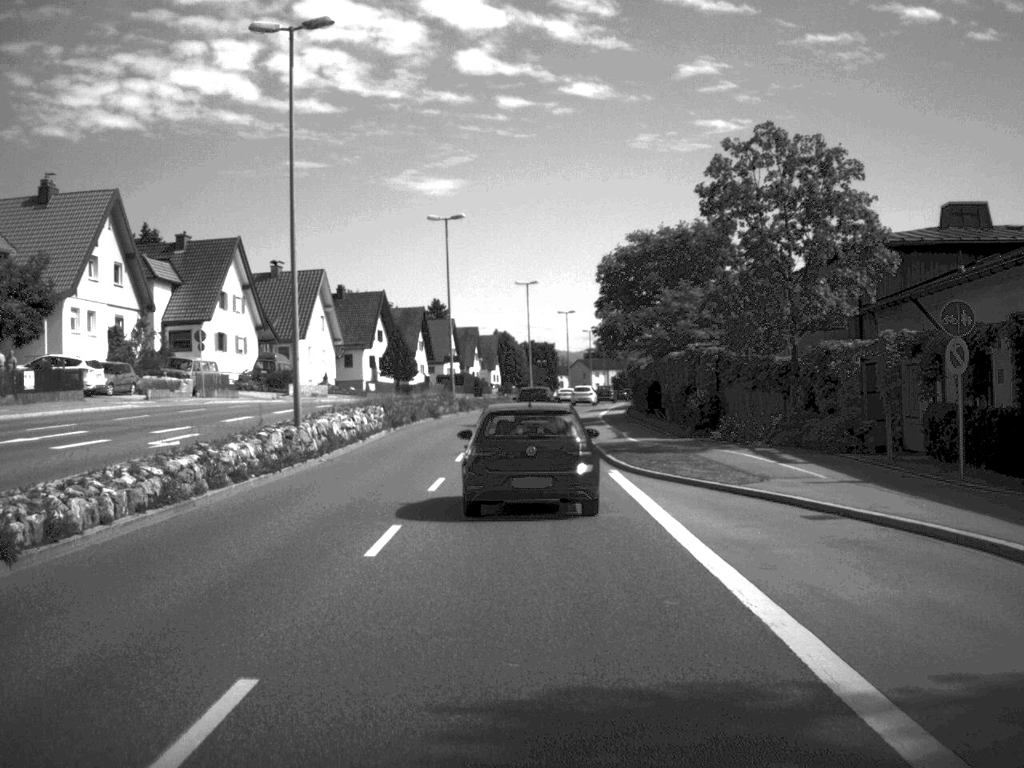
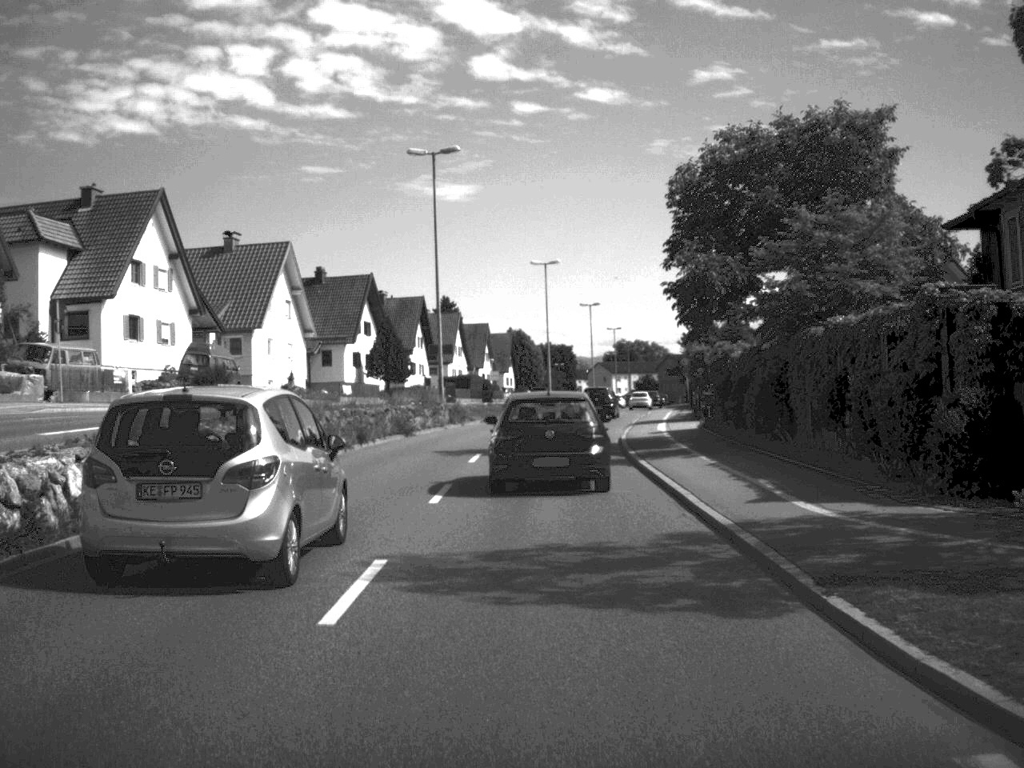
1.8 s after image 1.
(-0.1, +20.6) m; -1°
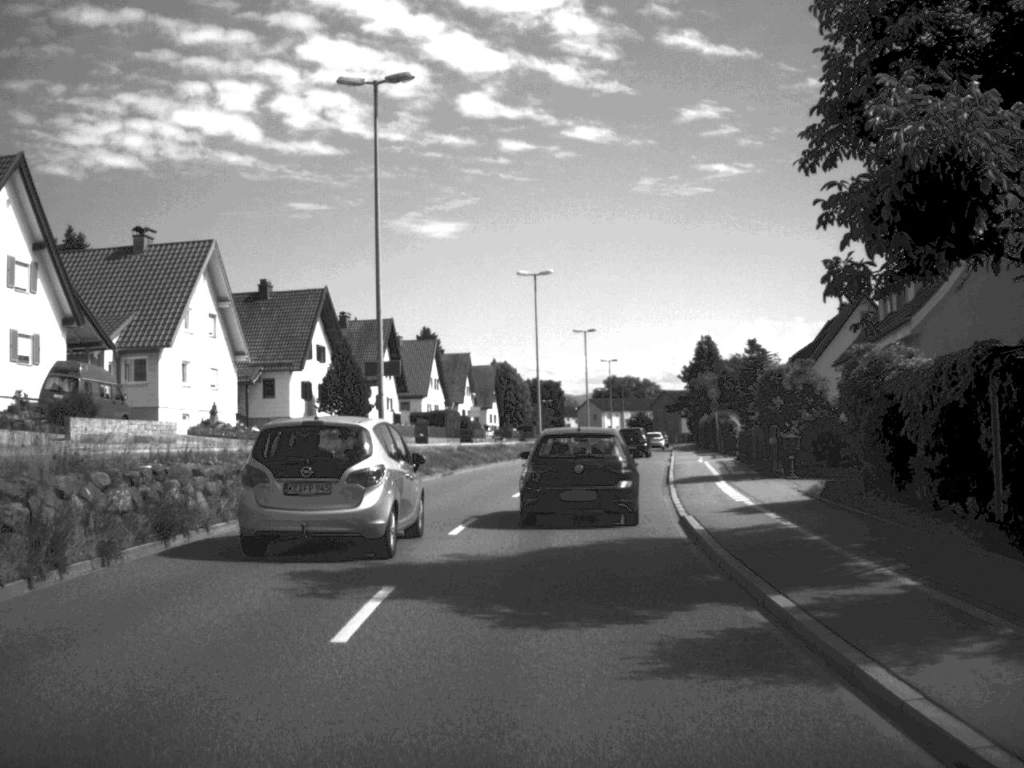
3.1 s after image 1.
(+0.1, +16.7) m; +1°
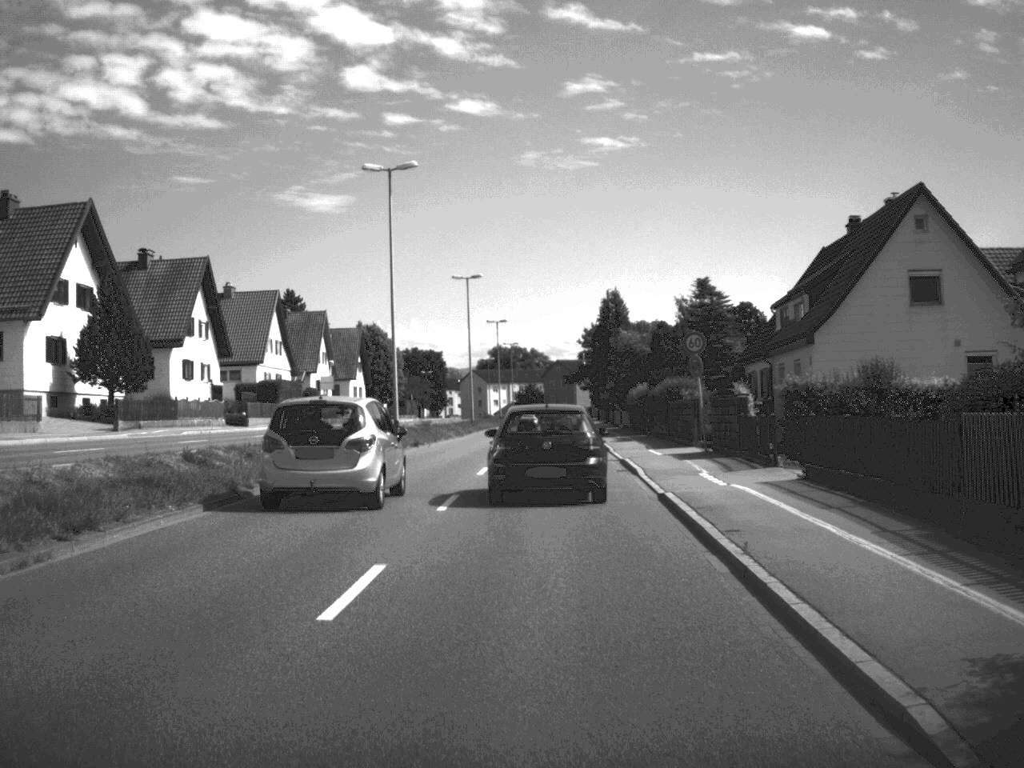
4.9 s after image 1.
(+1.2, +26.1) m; +5°
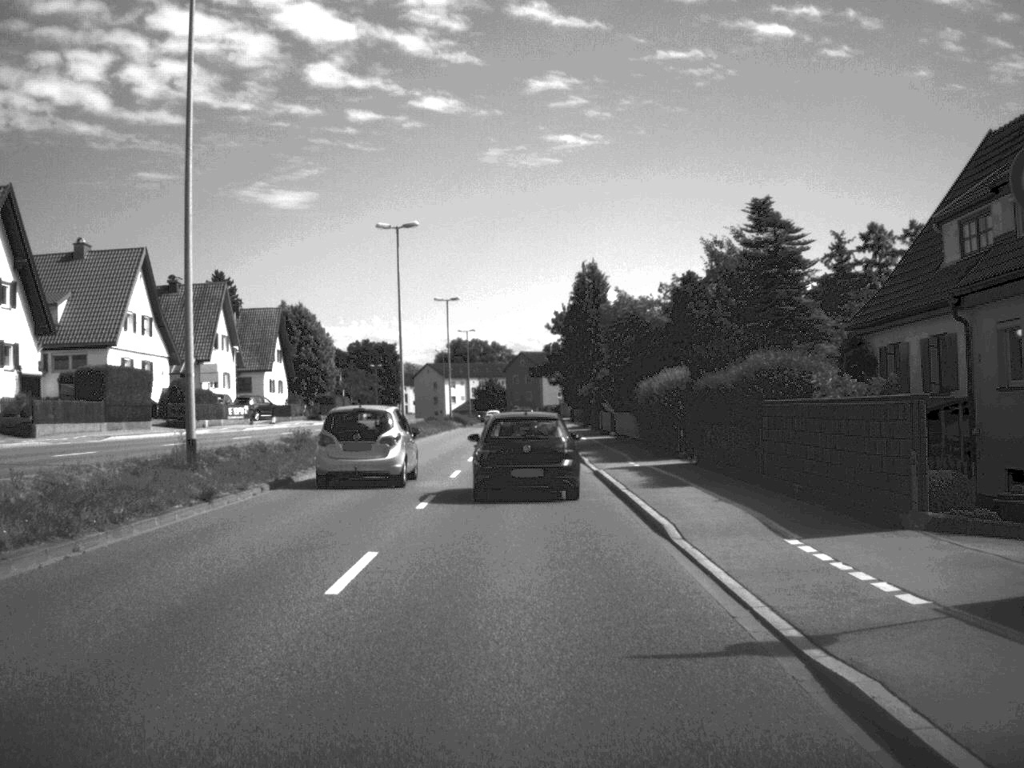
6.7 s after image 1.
(+0.5, +24.9) m; +1°
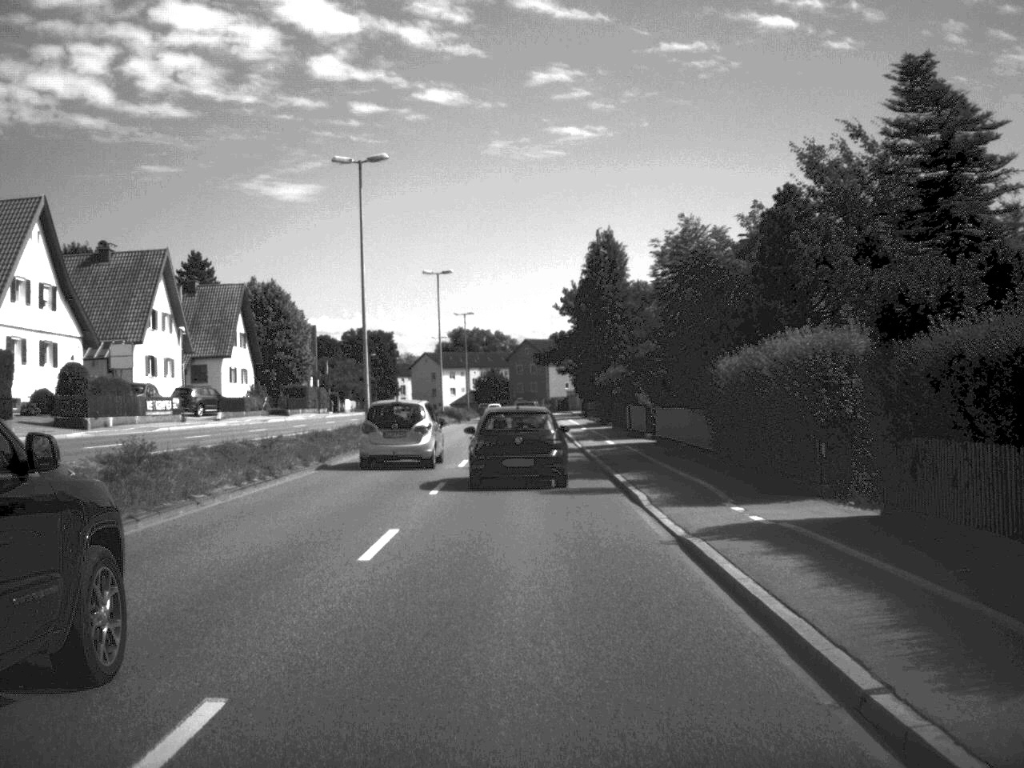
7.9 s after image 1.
(0.0, +15.8) m; 0°
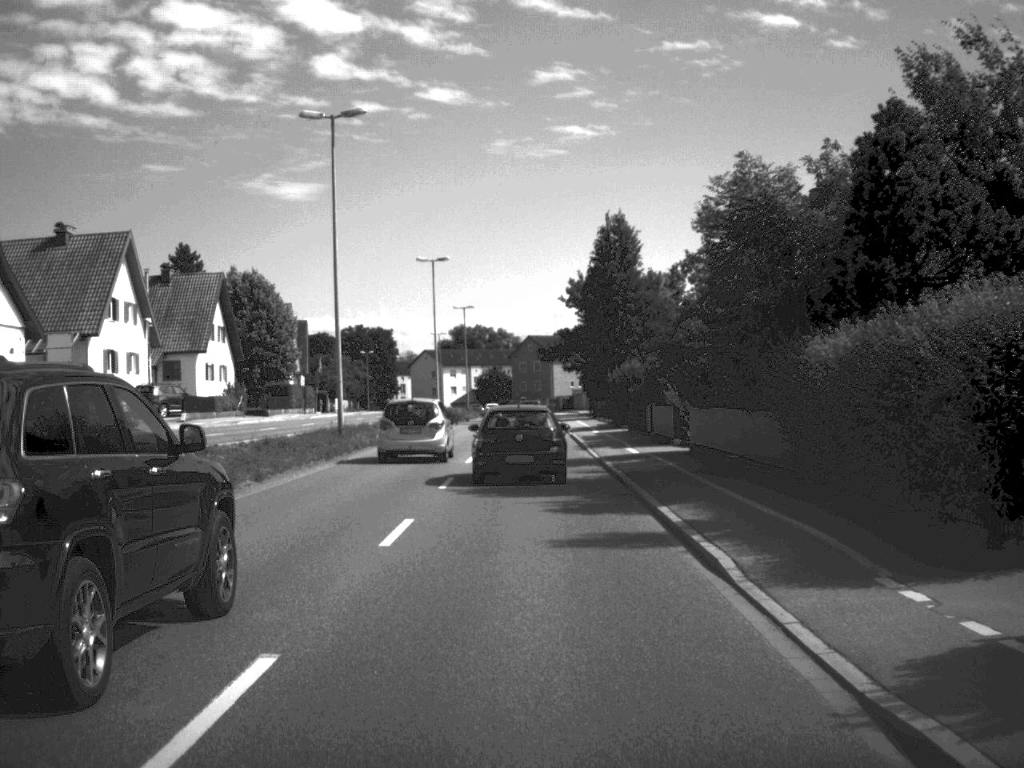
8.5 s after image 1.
(0.0, +7.7) m; 0°
